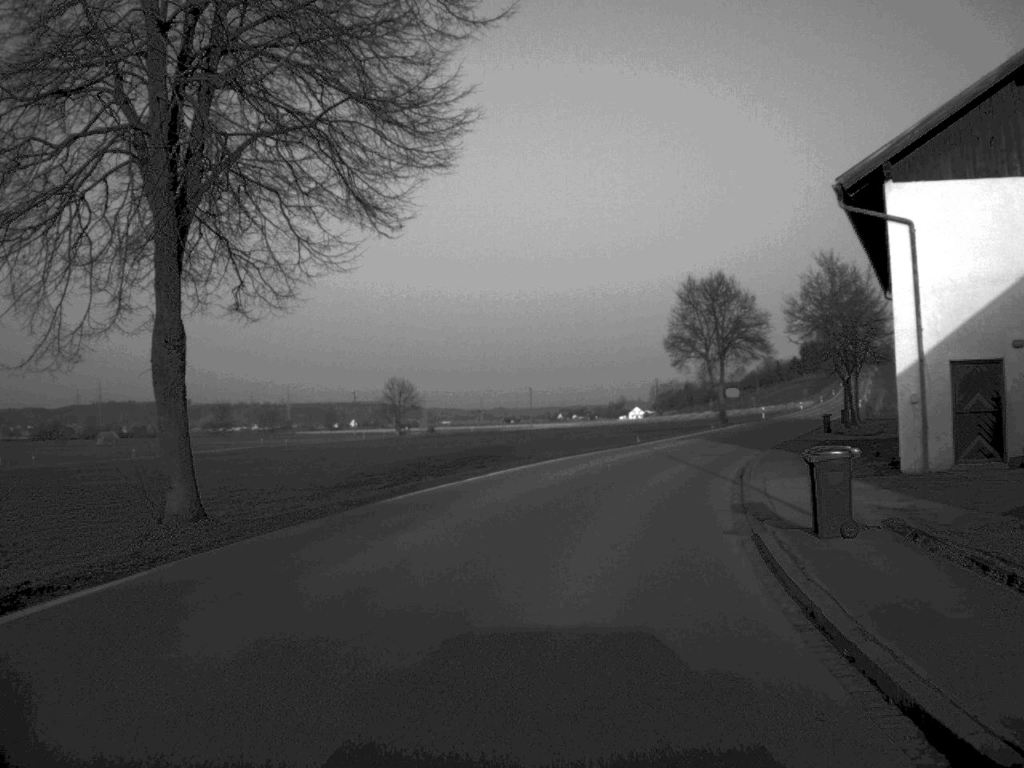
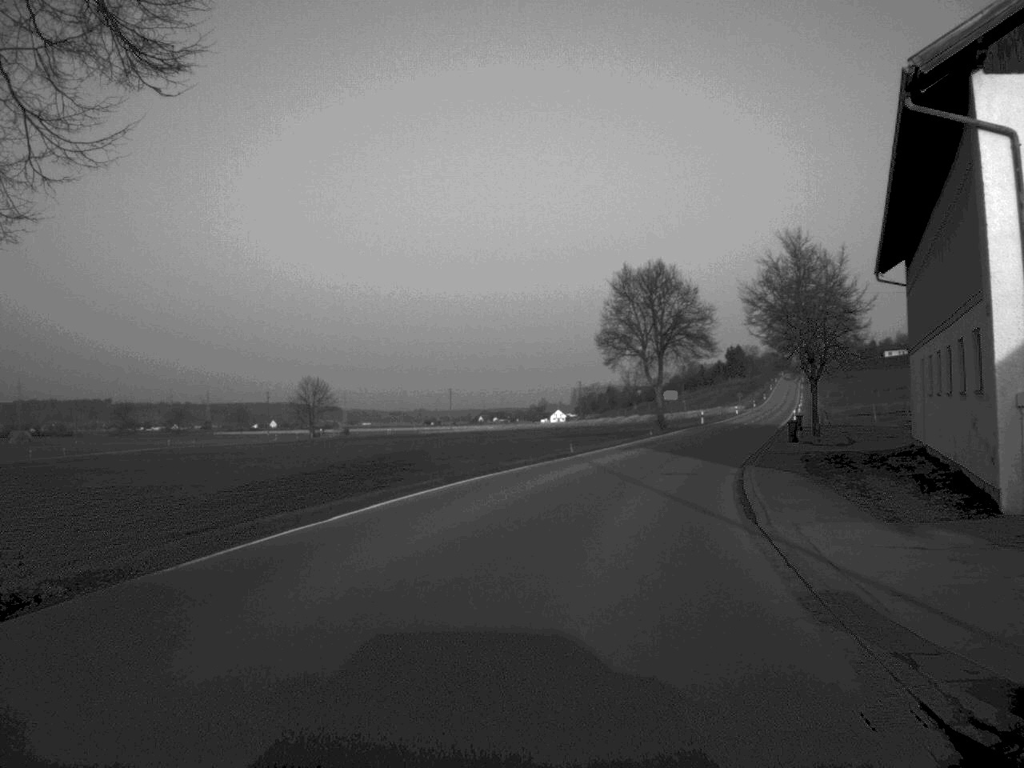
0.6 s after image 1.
(+0.3, +9.5) m; +4°
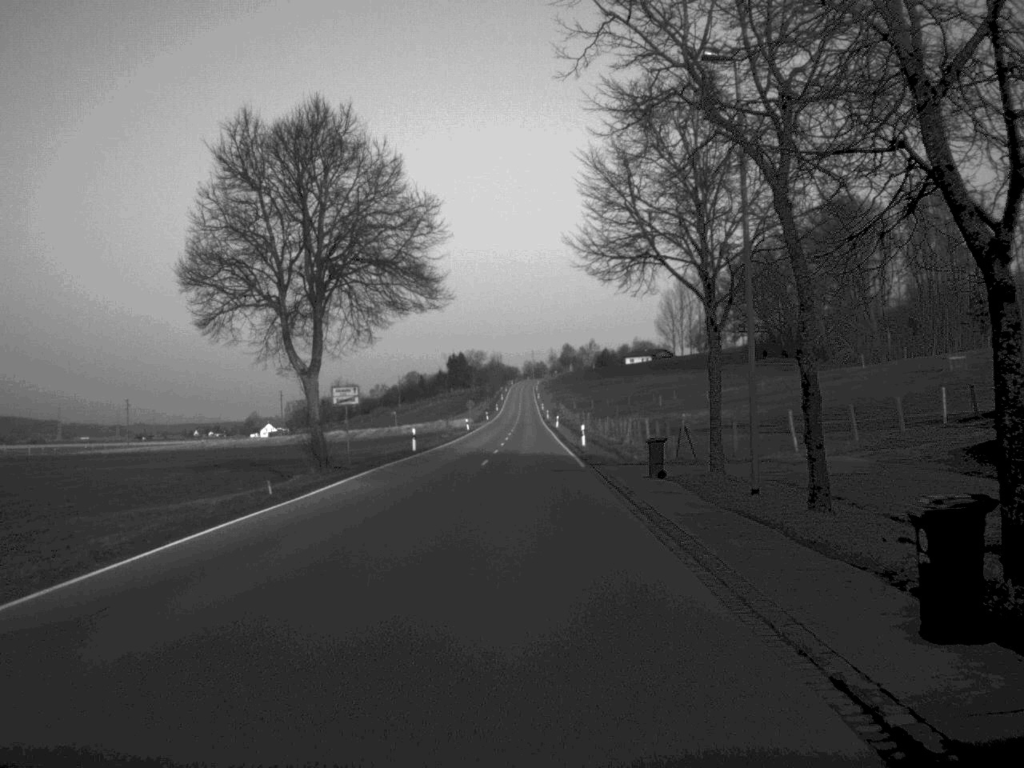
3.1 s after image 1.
(+6.3, +45.1) m; +12°
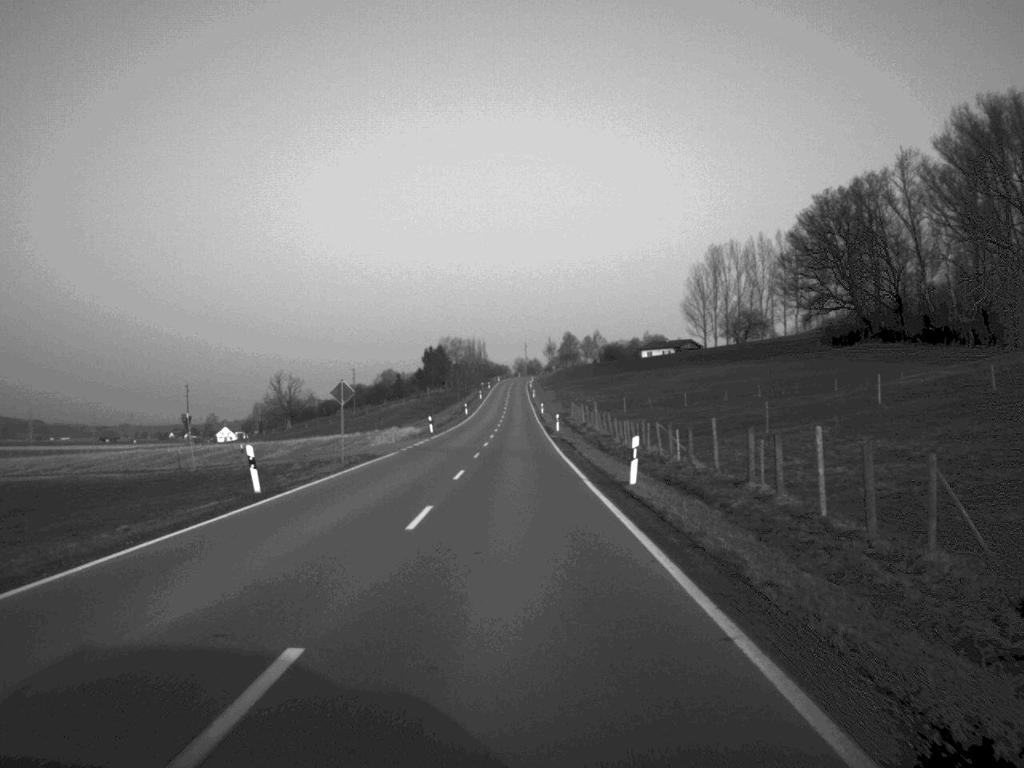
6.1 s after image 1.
(+0.3, +80.6) m; 0°
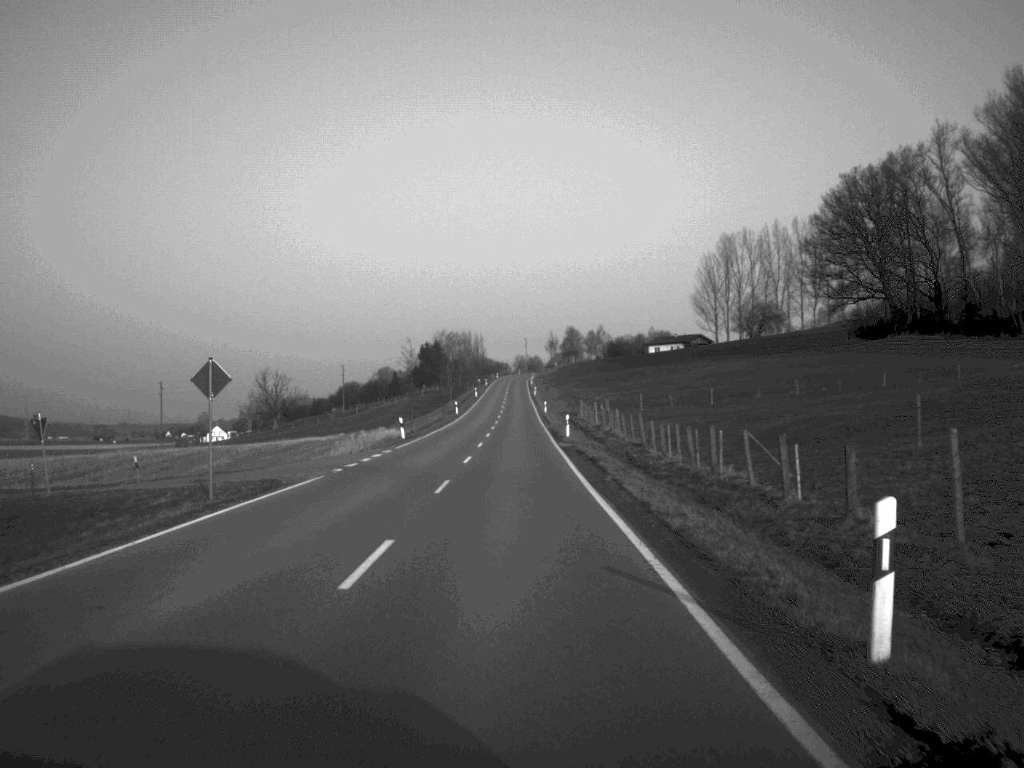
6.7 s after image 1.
(0.0, +17.2) m; 0°
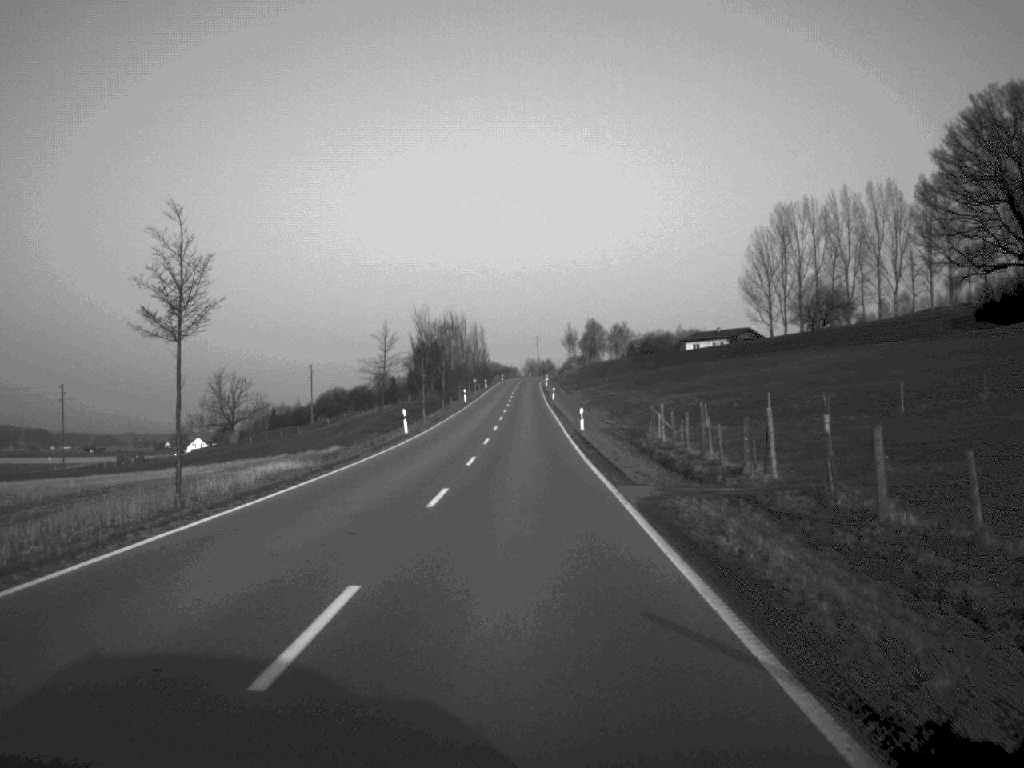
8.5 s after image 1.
(-0.3, +51.6) m; 0°
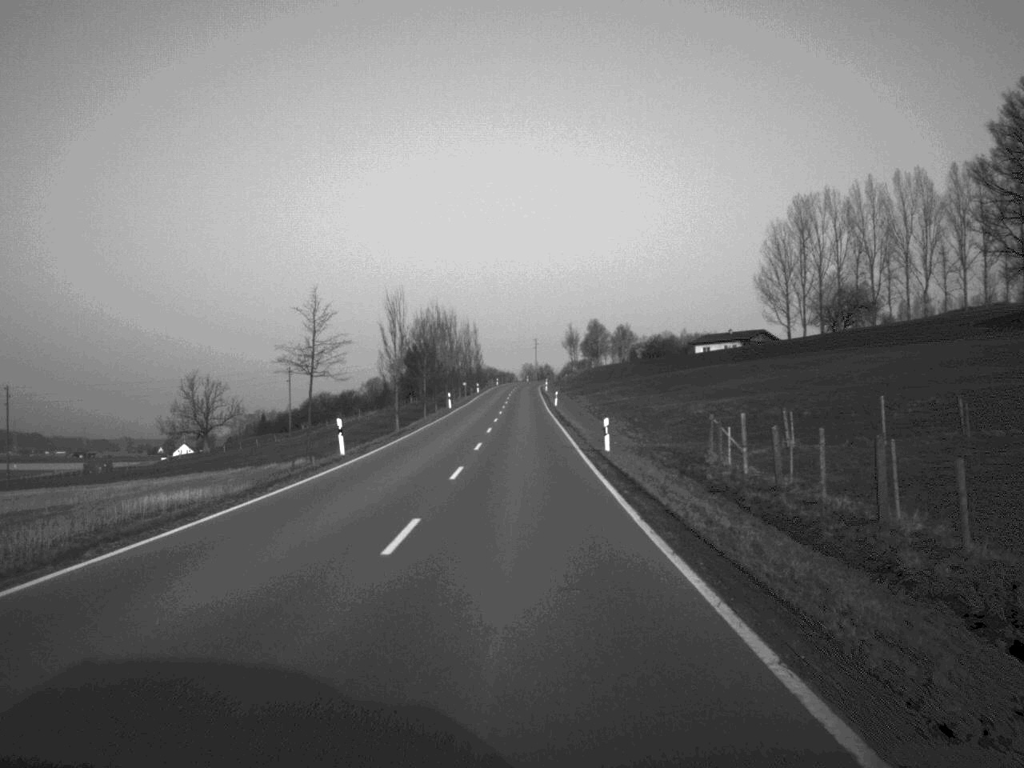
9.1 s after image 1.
(0.0, +17.6) m; 0°
